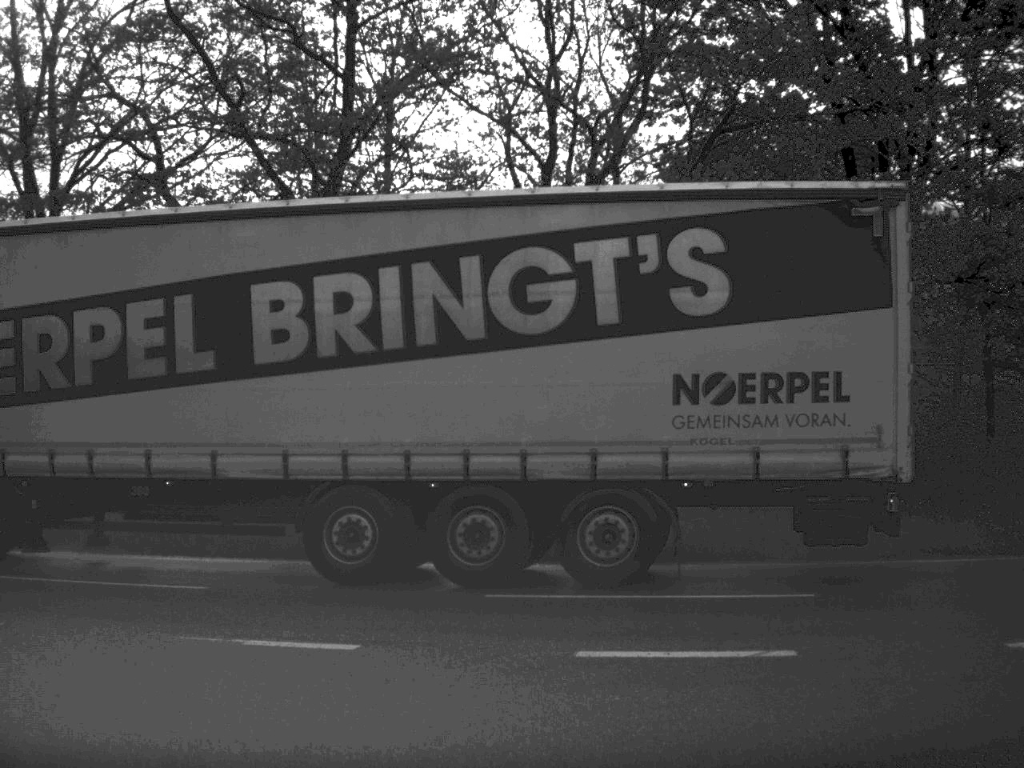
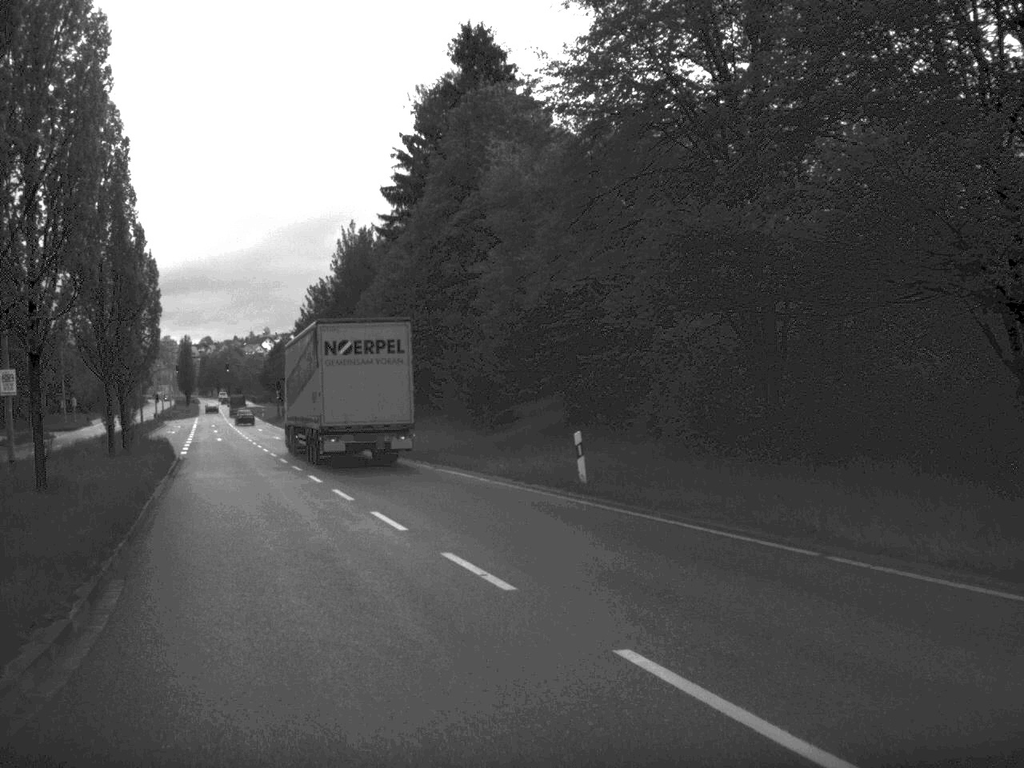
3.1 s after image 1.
(-9.3, +12.1) m; -67°
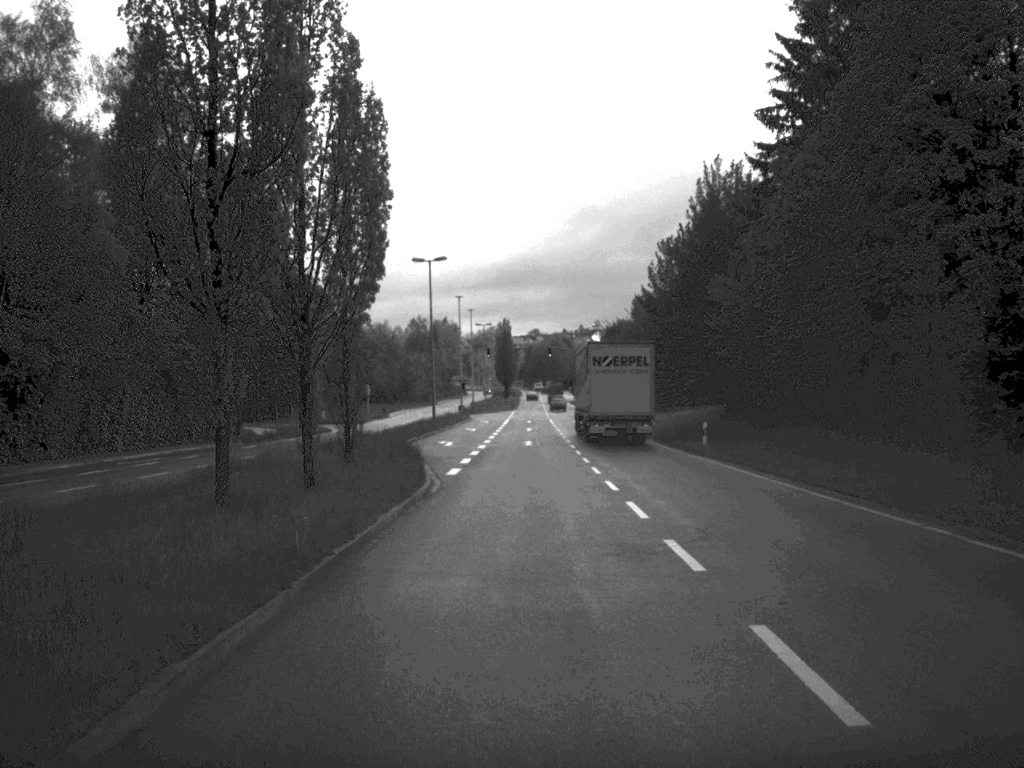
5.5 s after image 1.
(-4.1, +21.8) m; -14°
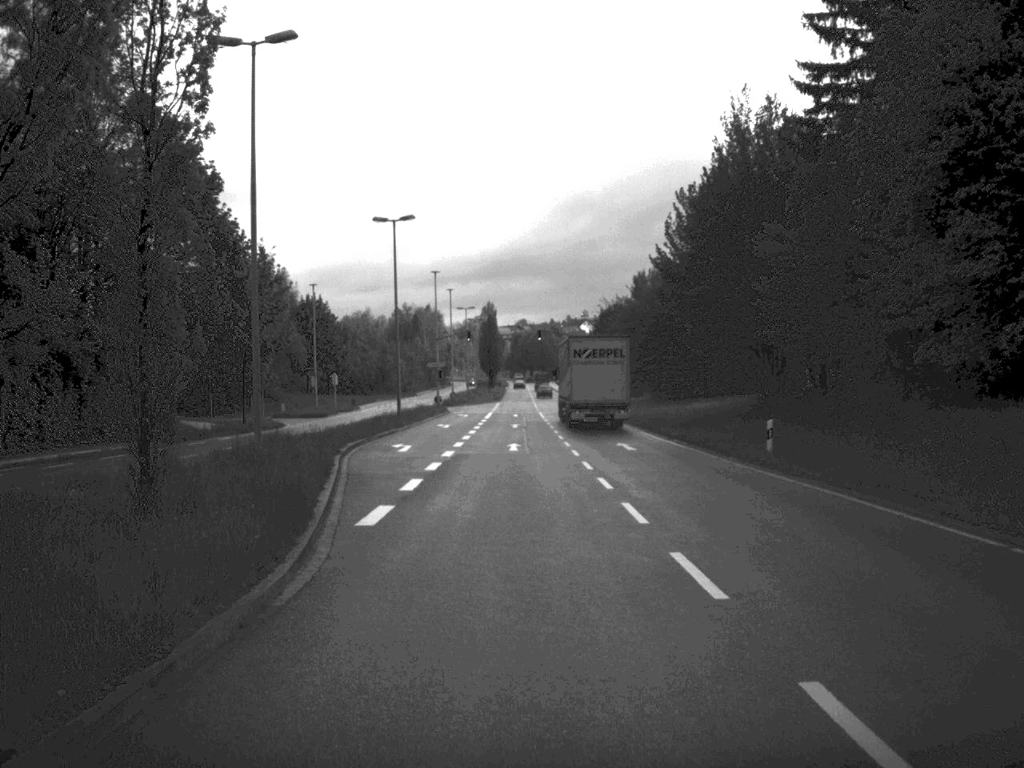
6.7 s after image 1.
(+0.1, +13.9) m; +1°
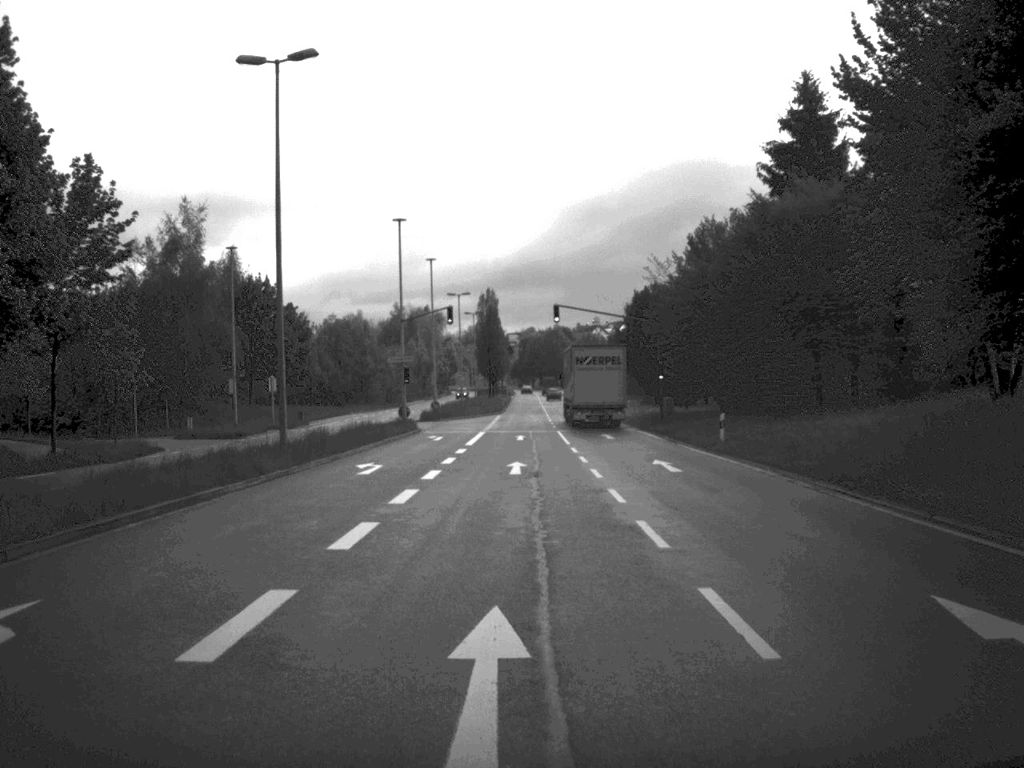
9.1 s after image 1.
(-0.1, +31.6) m; -1°
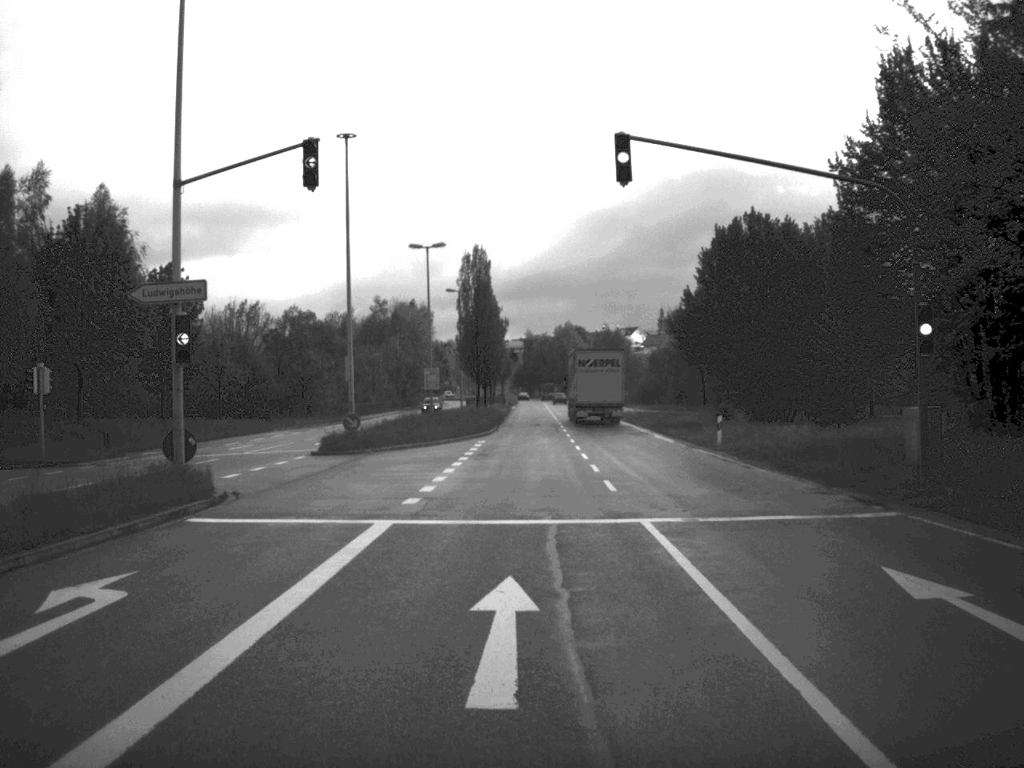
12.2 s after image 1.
(-0.1, +41.0) m; 0°
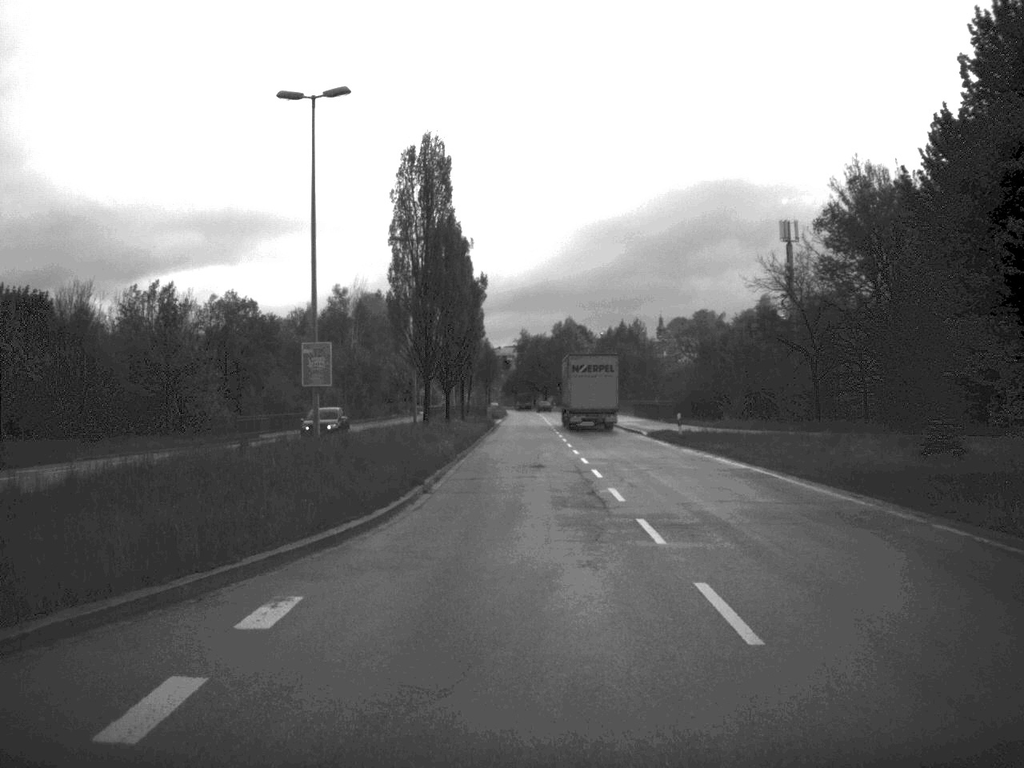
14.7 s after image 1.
(+0.1, +37.9) m; 0°
